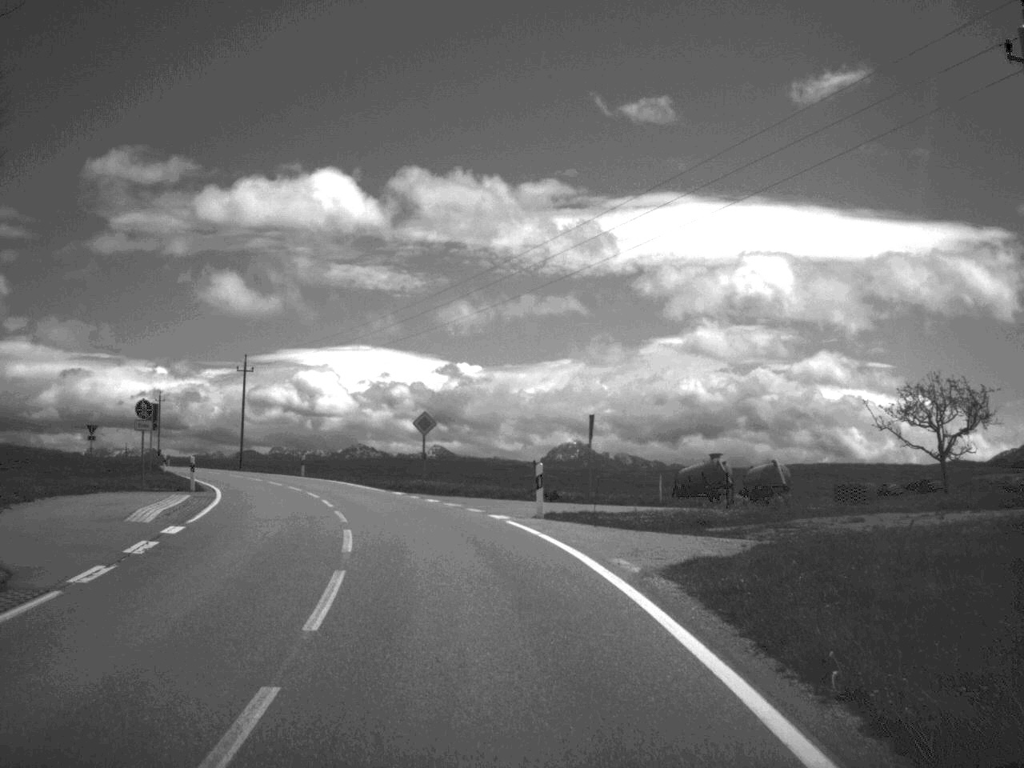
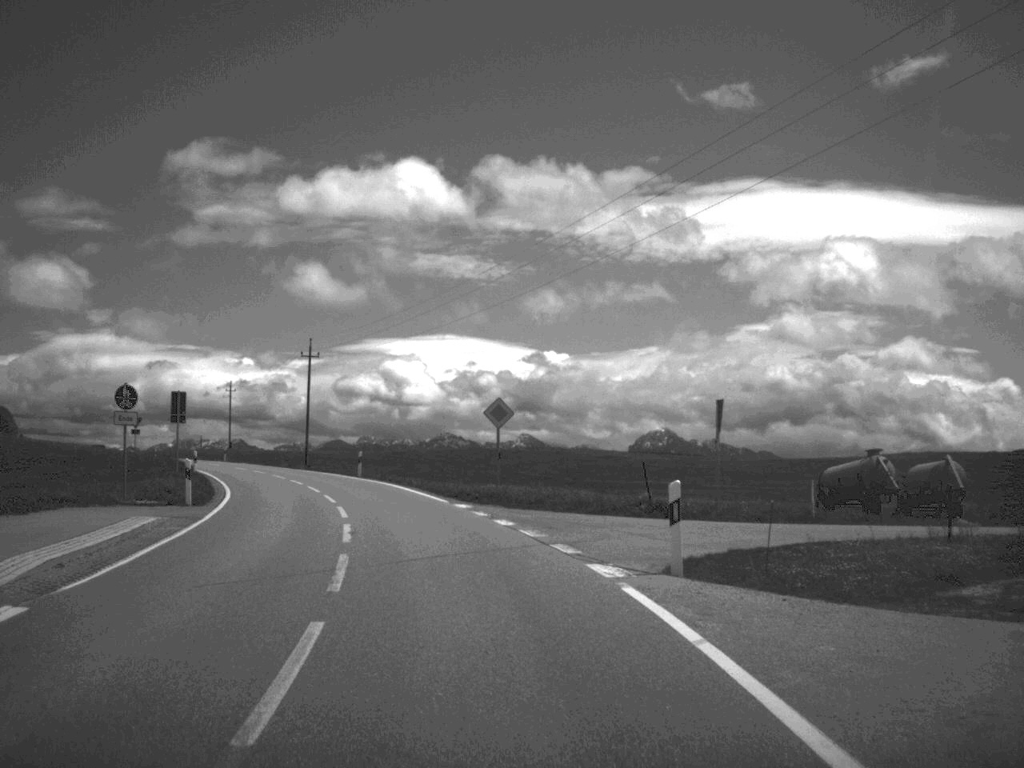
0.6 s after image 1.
(-0.3, +9.6) m; -4°
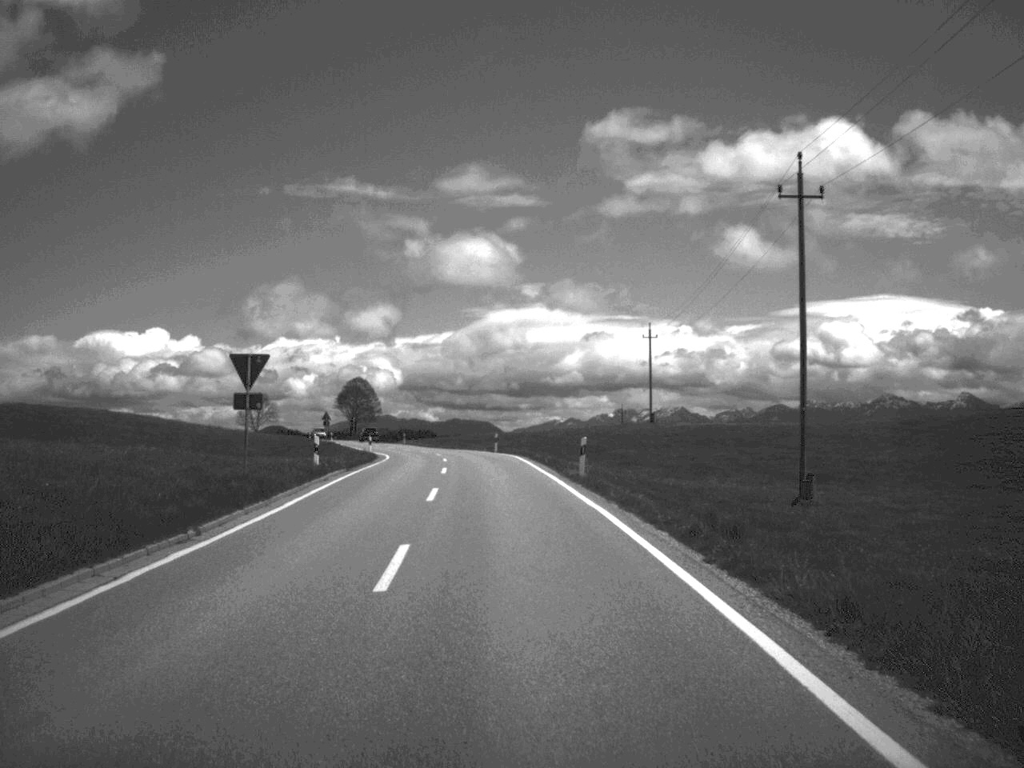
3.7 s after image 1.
(-11.5, +58.4) m; -20°
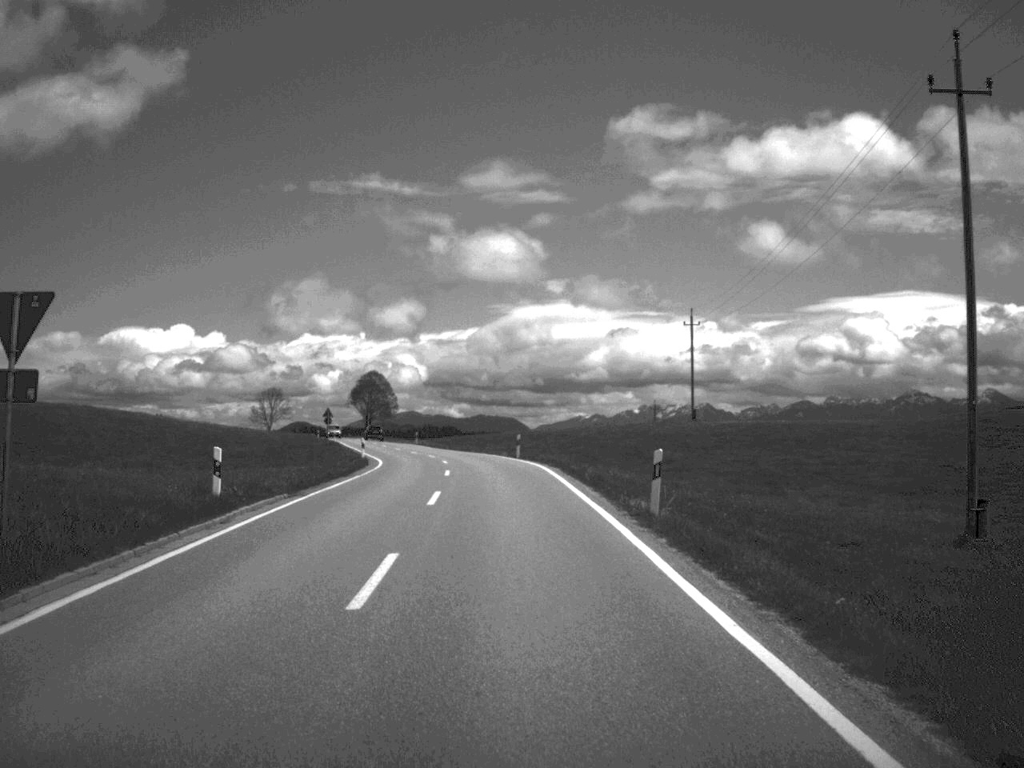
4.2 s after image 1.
(-0.1, +12.9) m; -1°
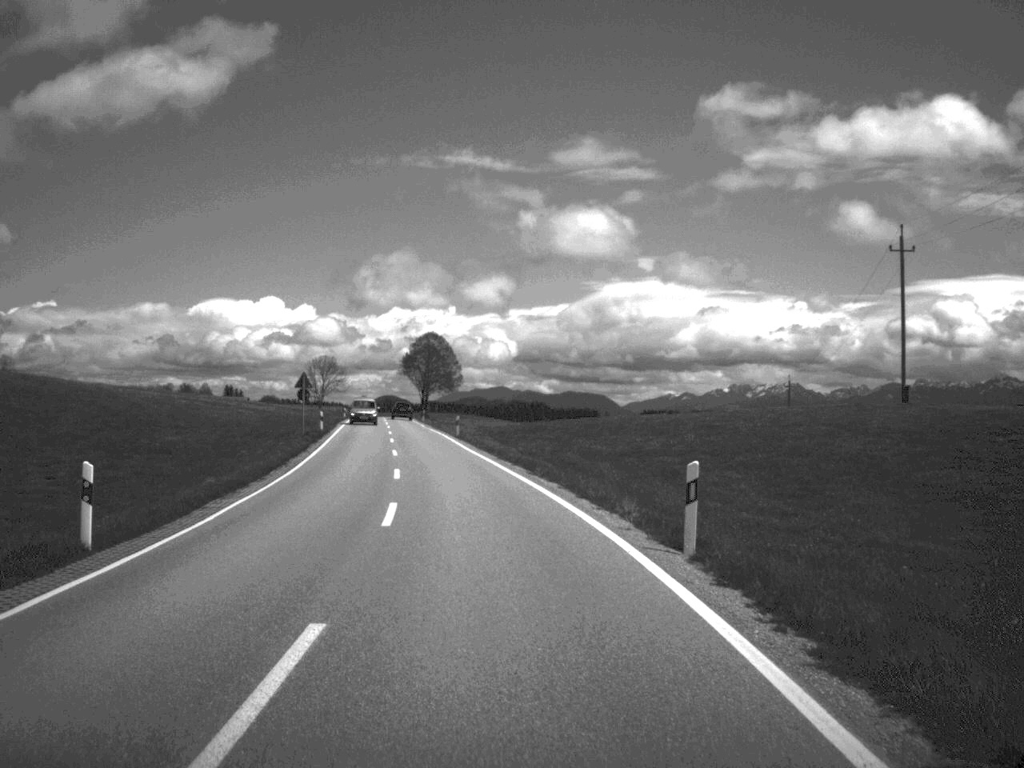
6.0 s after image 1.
(-1.2, +41.5) m; -4°
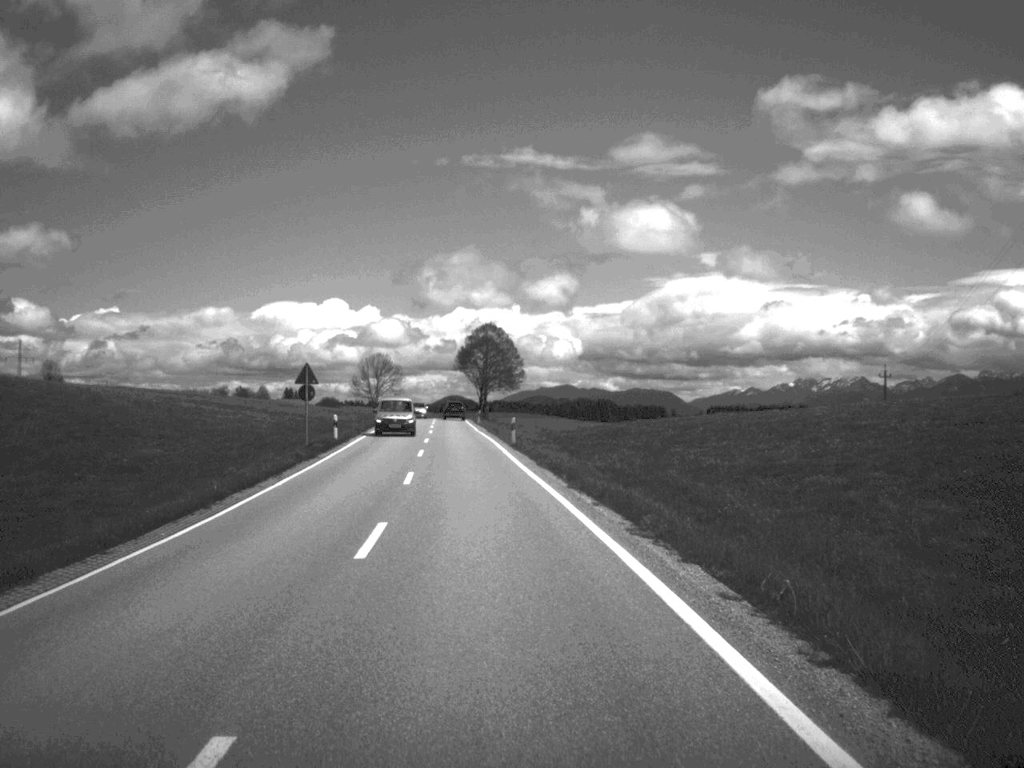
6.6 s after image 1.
(-0.4, +14.7) m; -3°
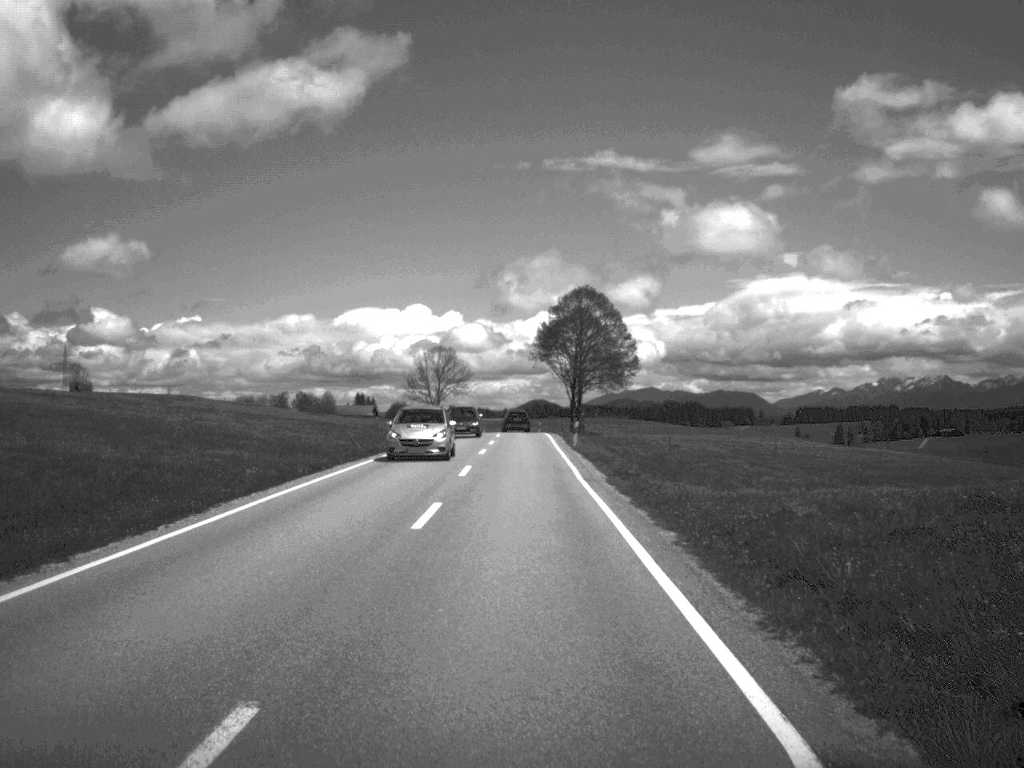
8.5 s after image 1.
(-2.1, +45.3) m; -4°
